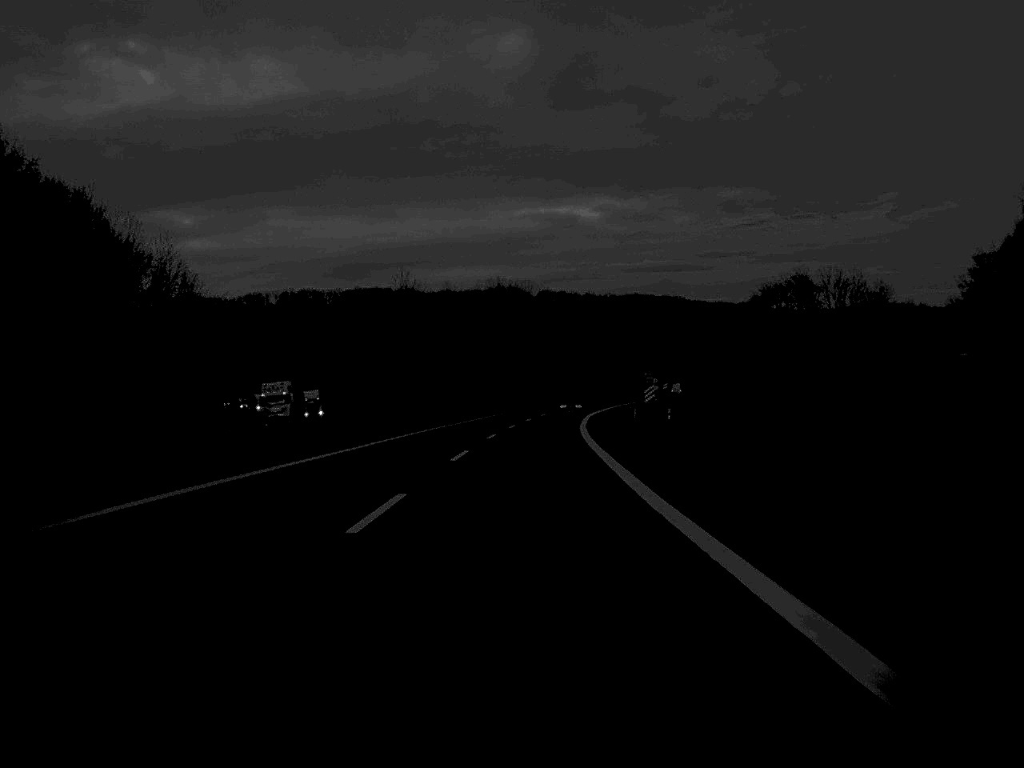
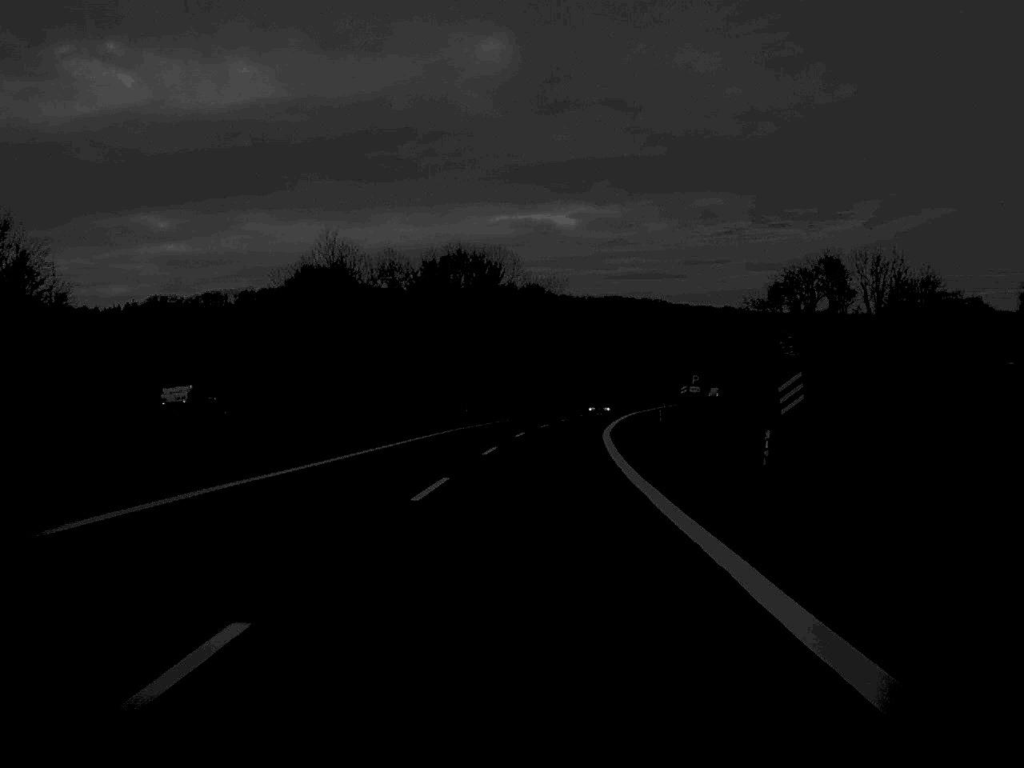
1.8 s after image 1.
(+0.5, +47.6) m; +1°
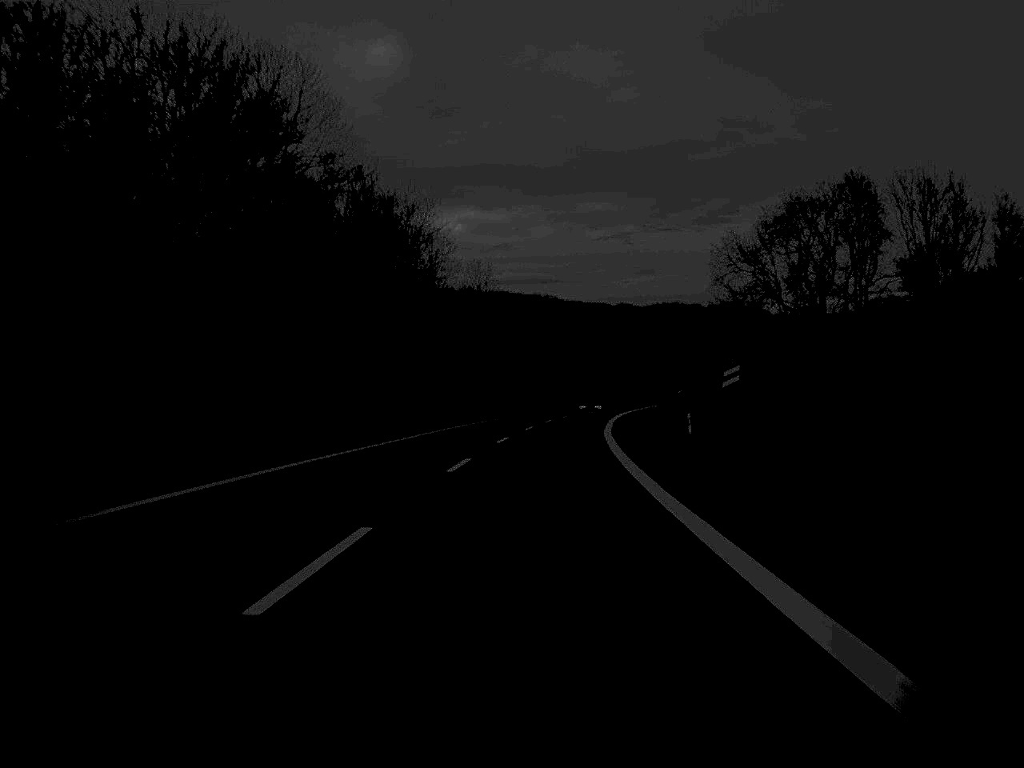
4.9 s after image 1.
(+3.7, +82.4) m; +5°
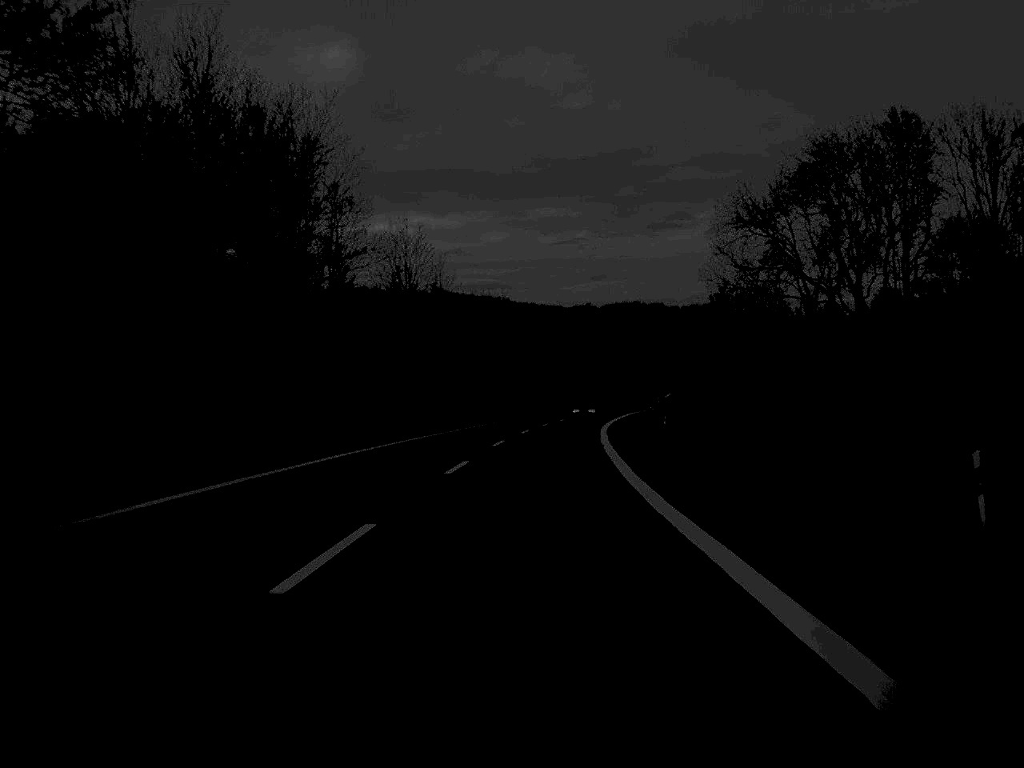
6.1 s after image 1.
(+0.6, +34.2) m; +2°
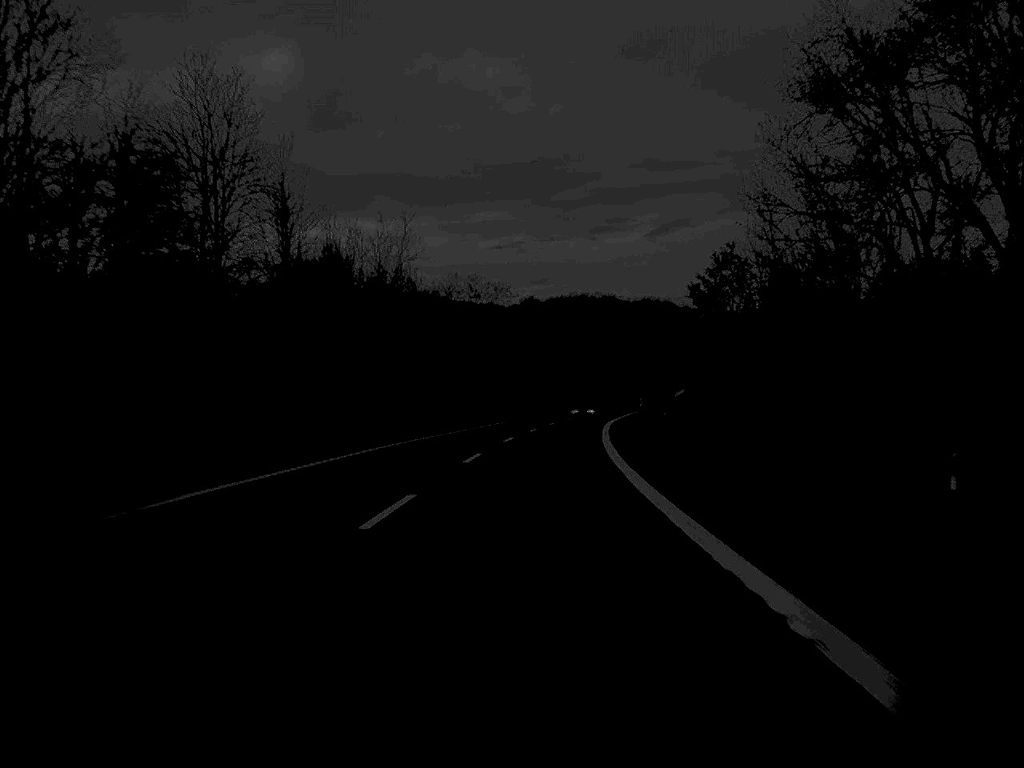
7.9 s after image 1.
(+1.1, +47.6) m; +3°
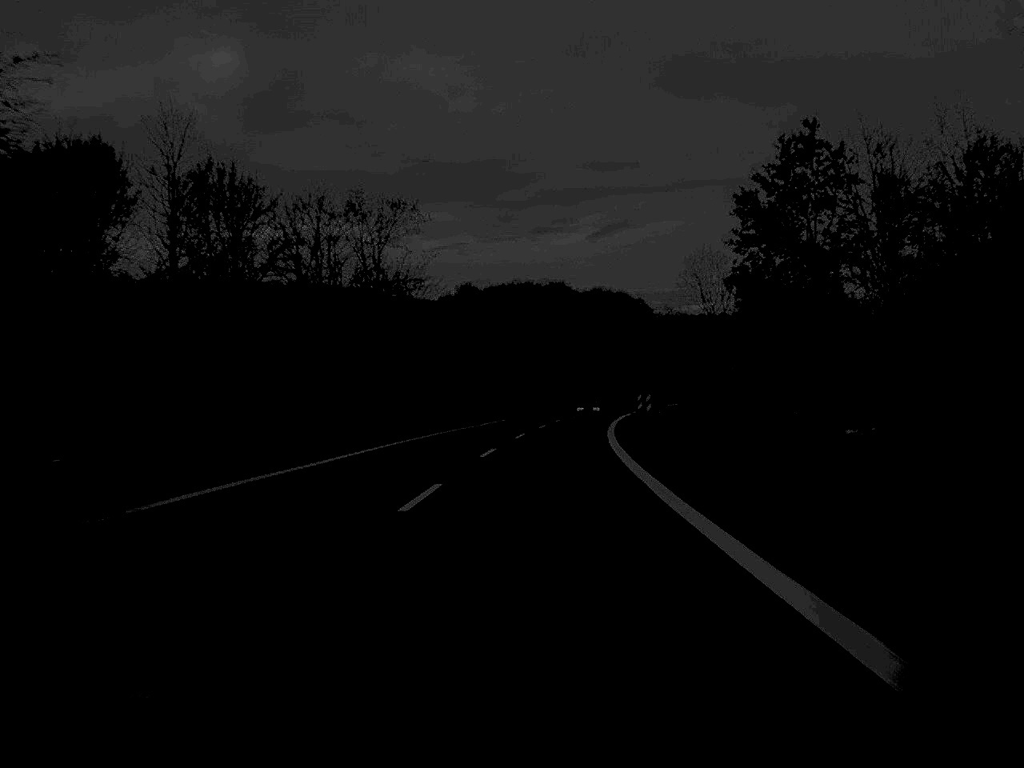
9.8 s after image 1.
(+1.1, +50.7) m; +3°
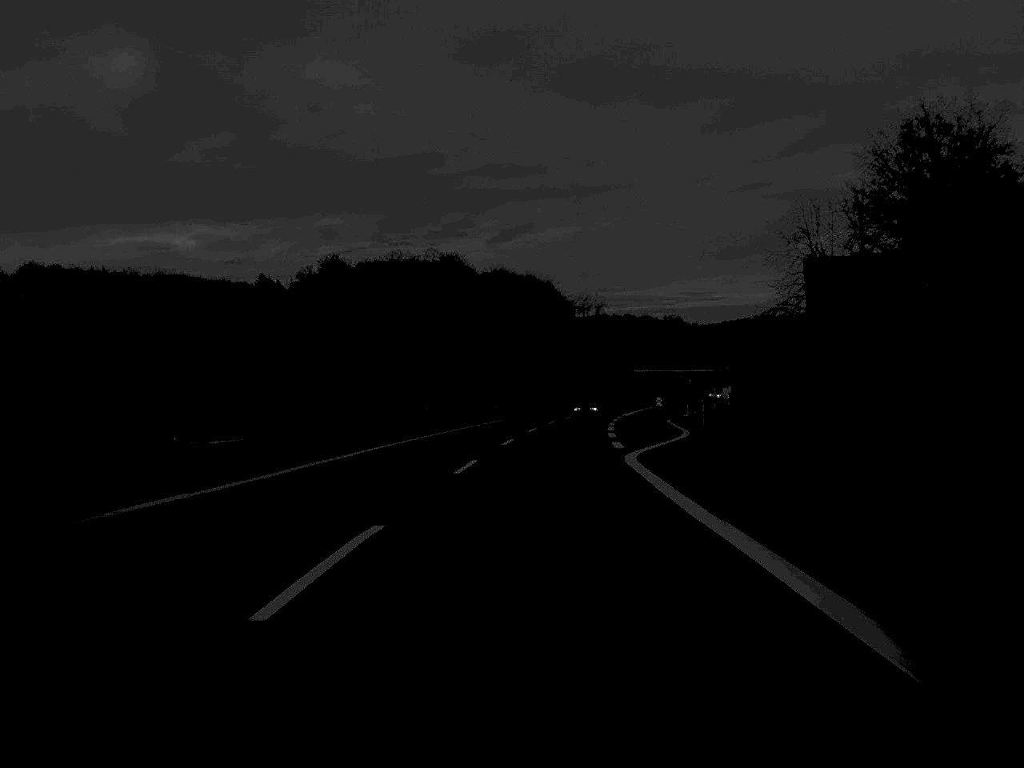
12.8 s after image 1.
(+3.2, +79.2) m; +5°
